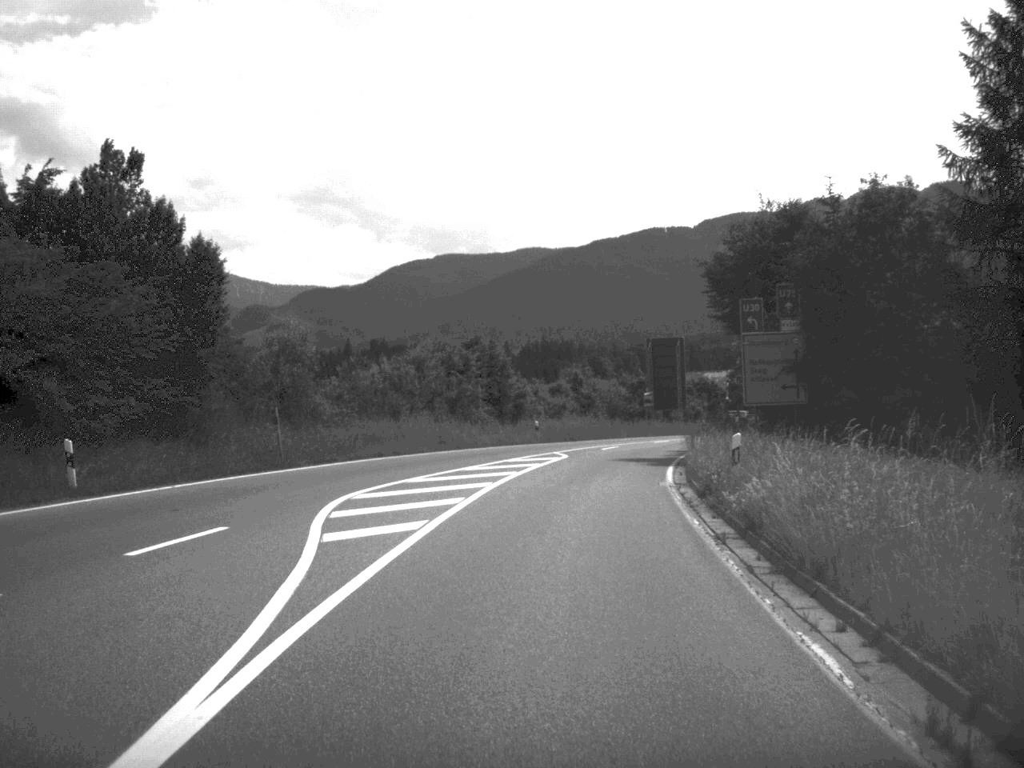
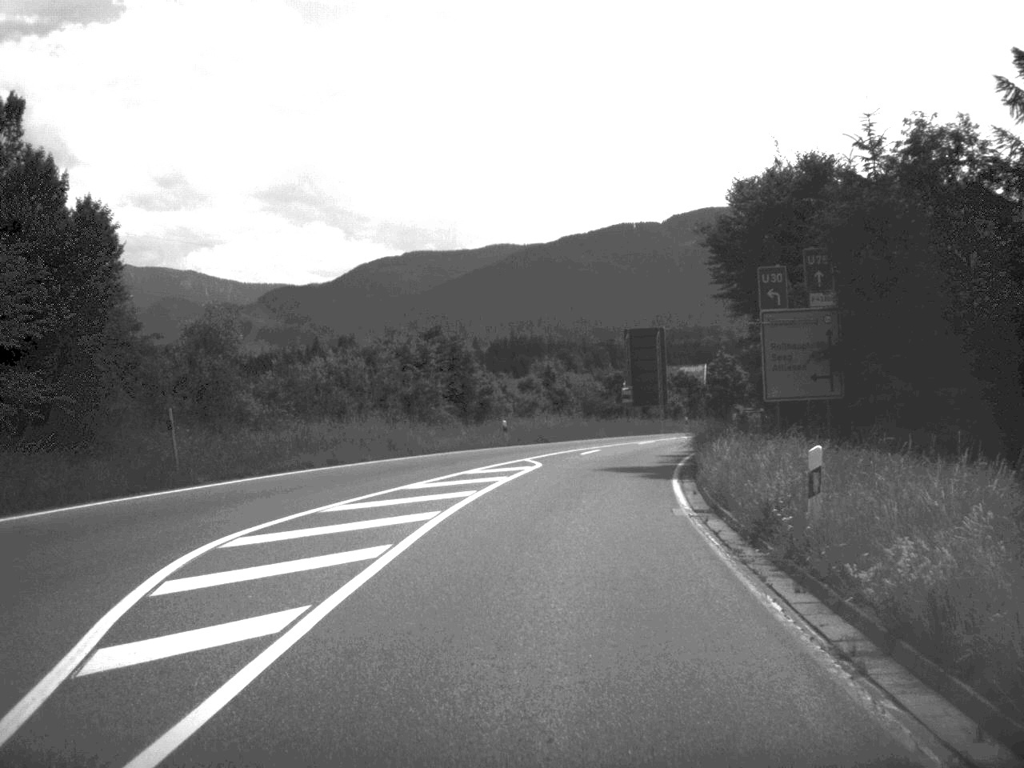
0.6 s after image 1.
(+0.1, +7.0) m; +1°
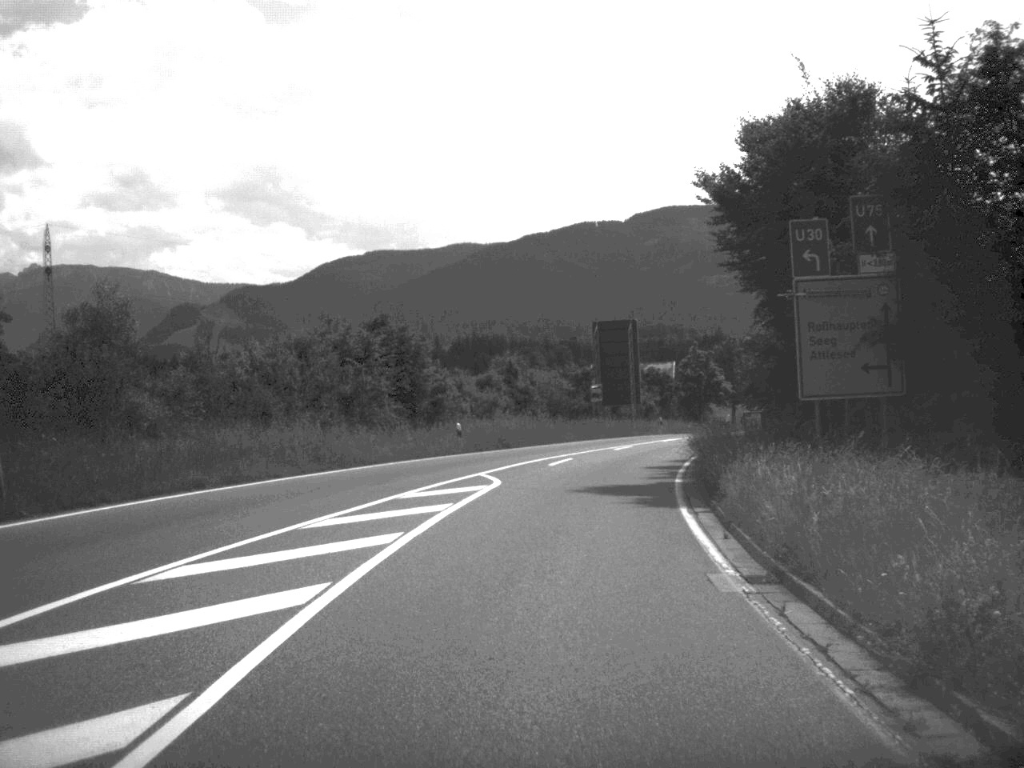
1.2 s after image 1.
(+0.1, +6.9) m; +2°
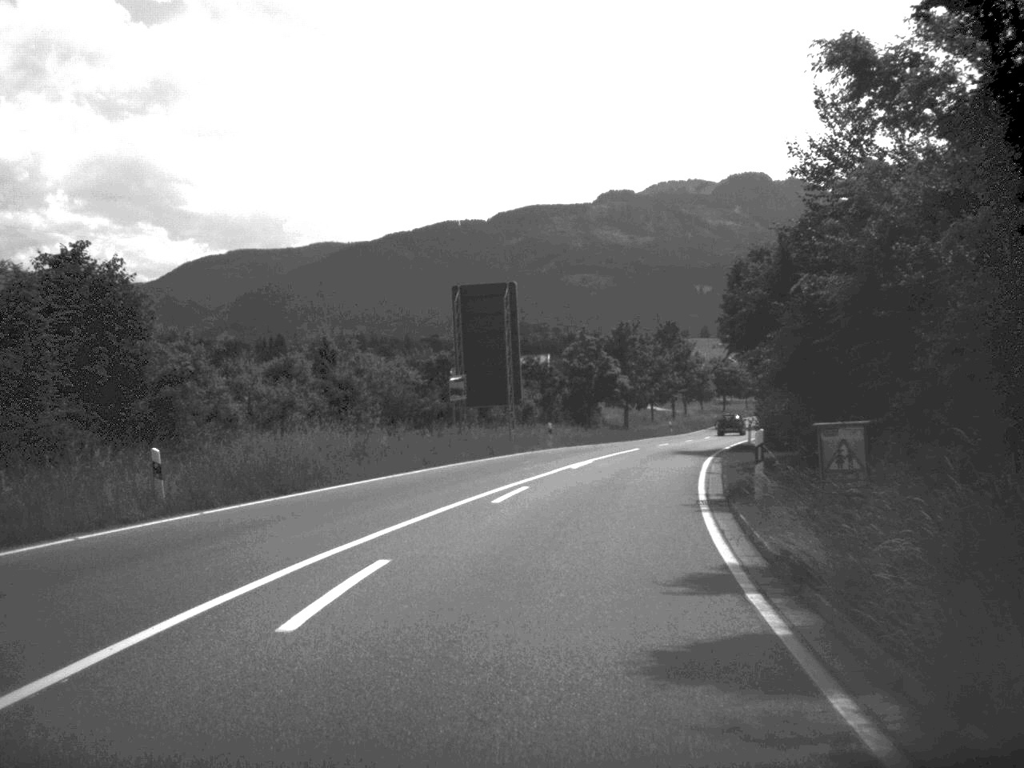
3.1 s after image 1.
(+1.1, +22.8) m; +6°
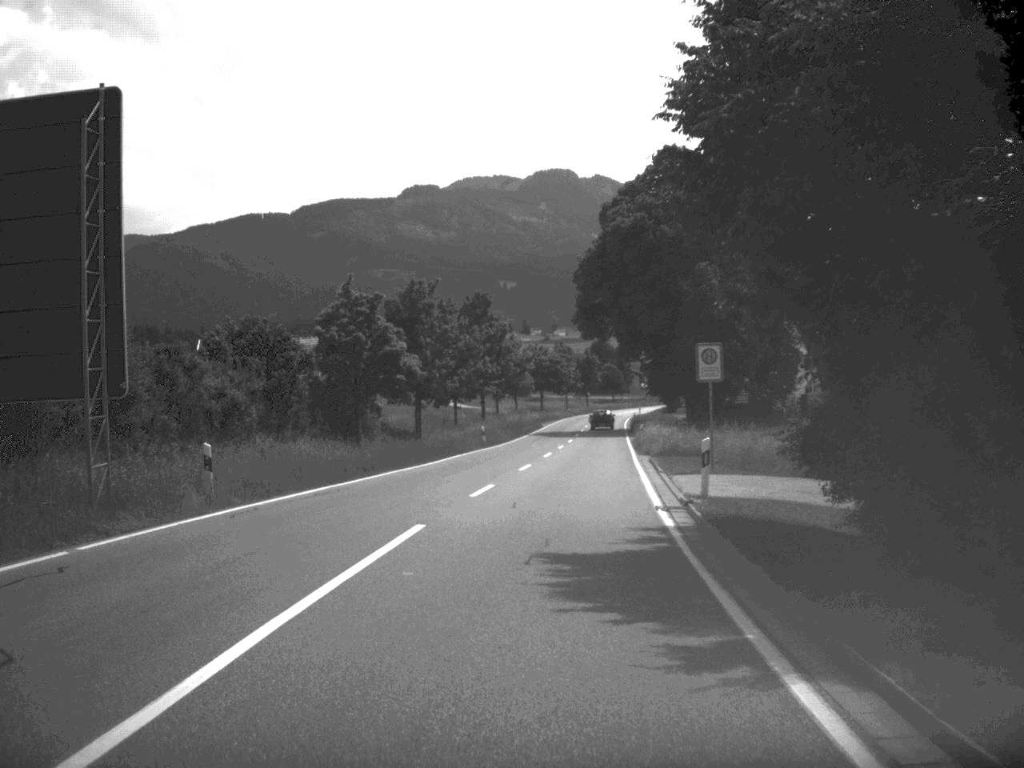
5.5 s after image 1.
(+2.8, +31.5) m; +9°
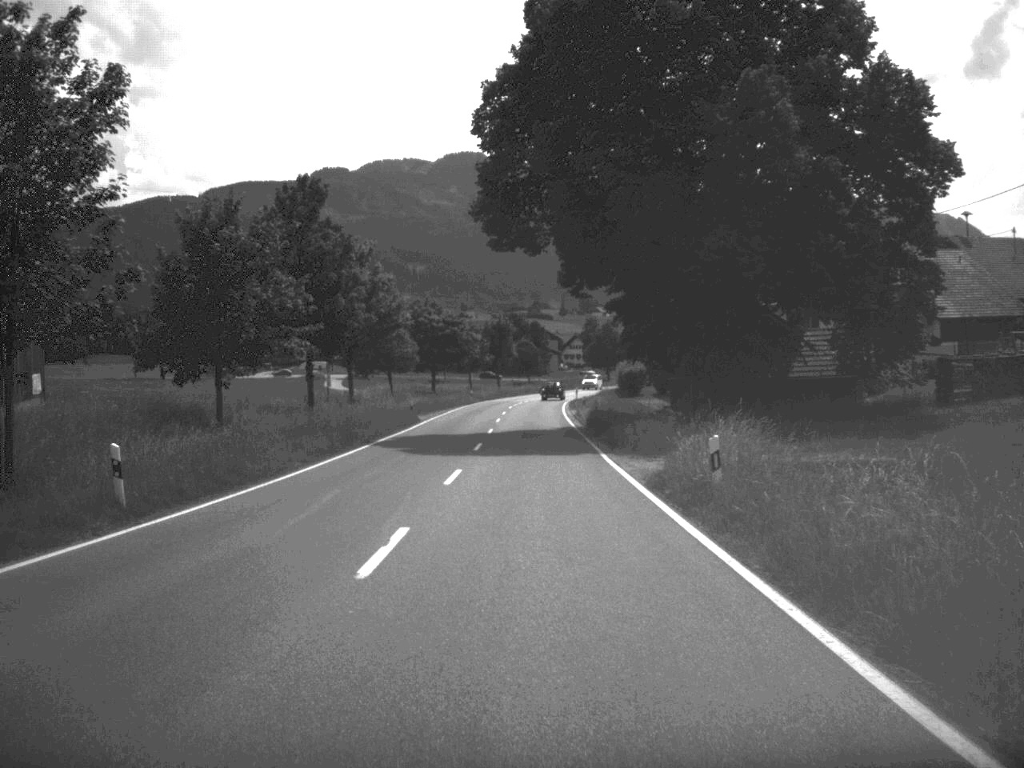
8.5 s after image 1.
(+2.0, +47.7) m; +4°
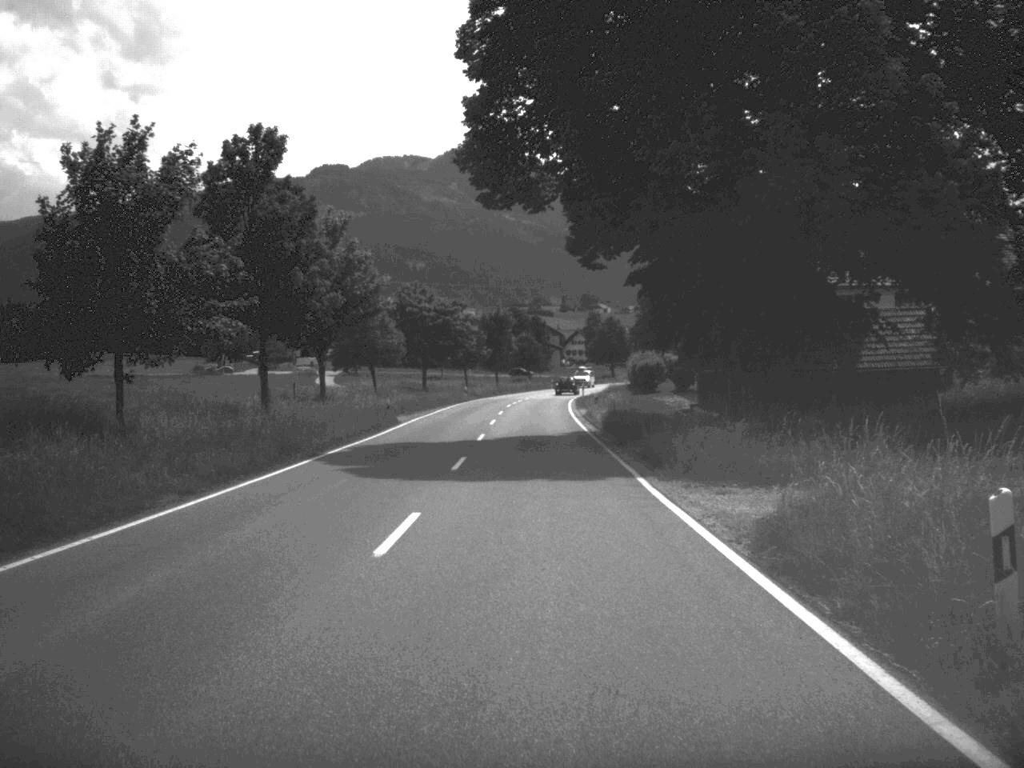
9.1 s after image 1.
(0.0, +10.4) m; 0°
